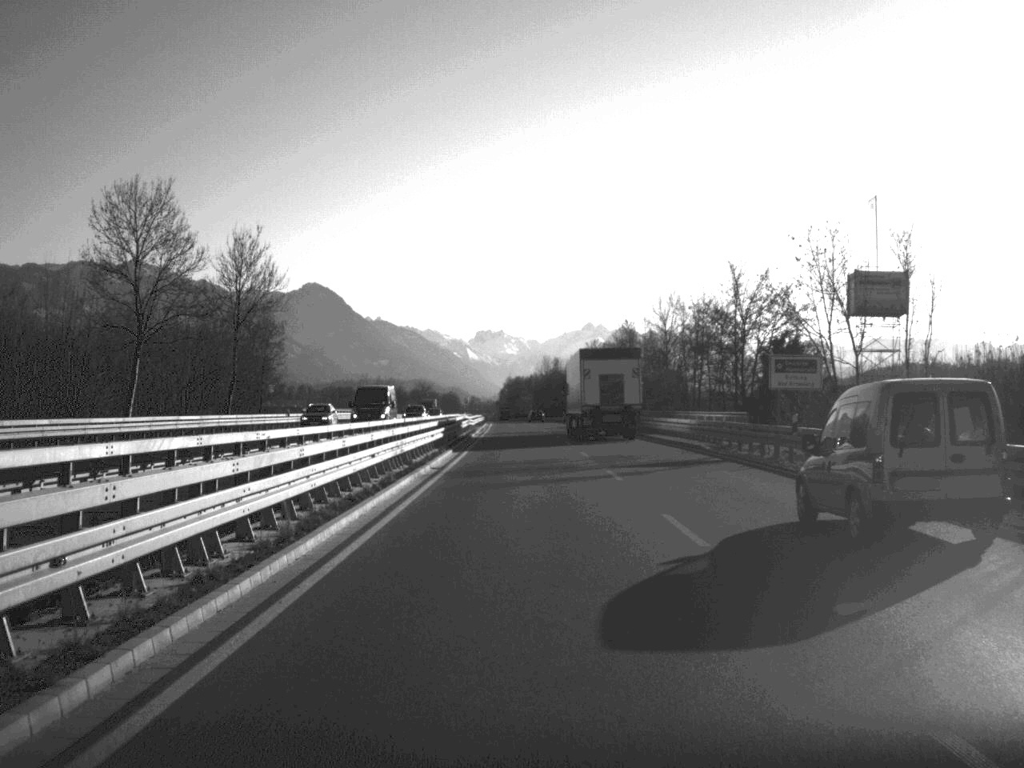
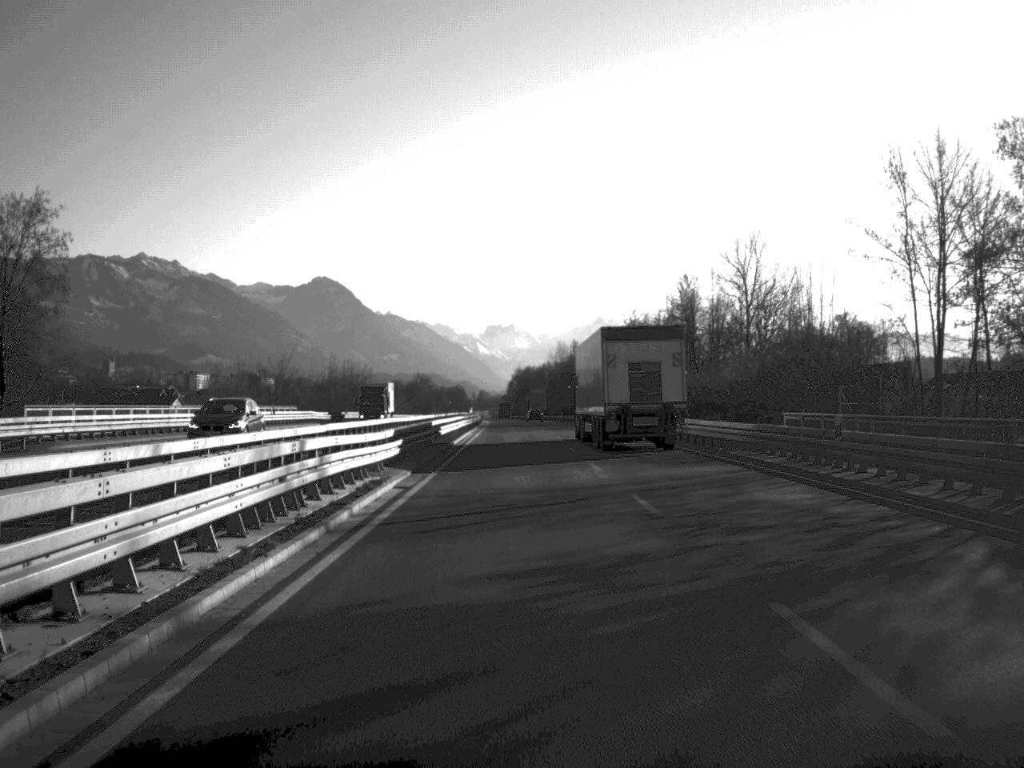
(-0.2, +55.8) m; -1°
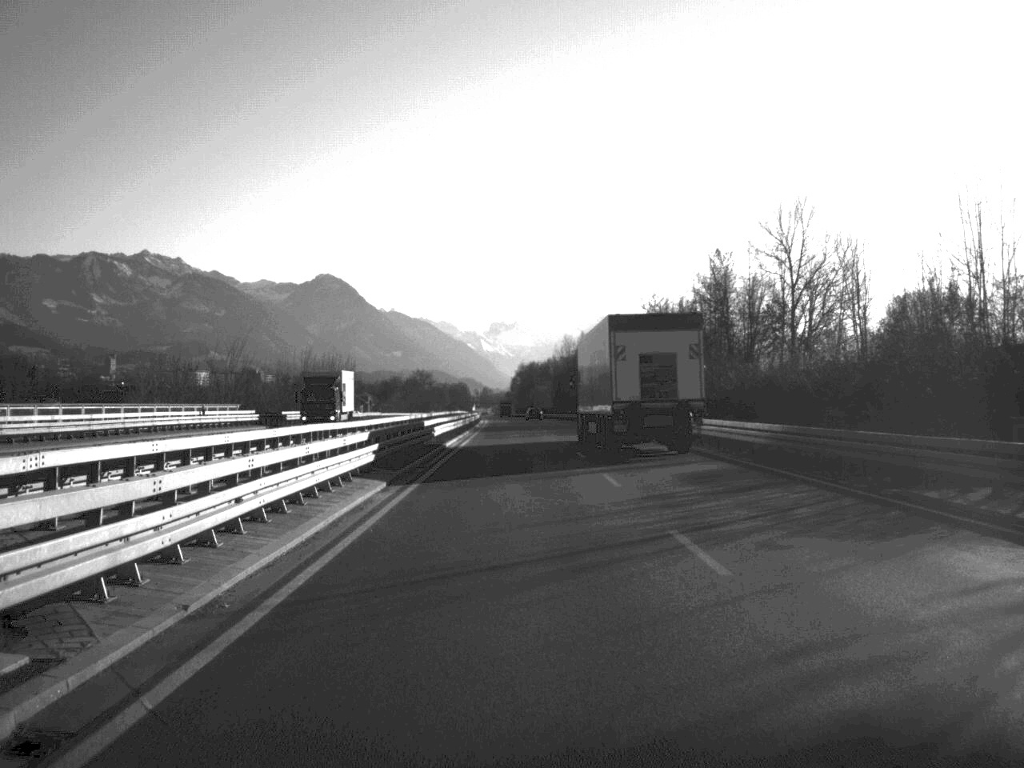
(0.0, +18.2) m; 0°
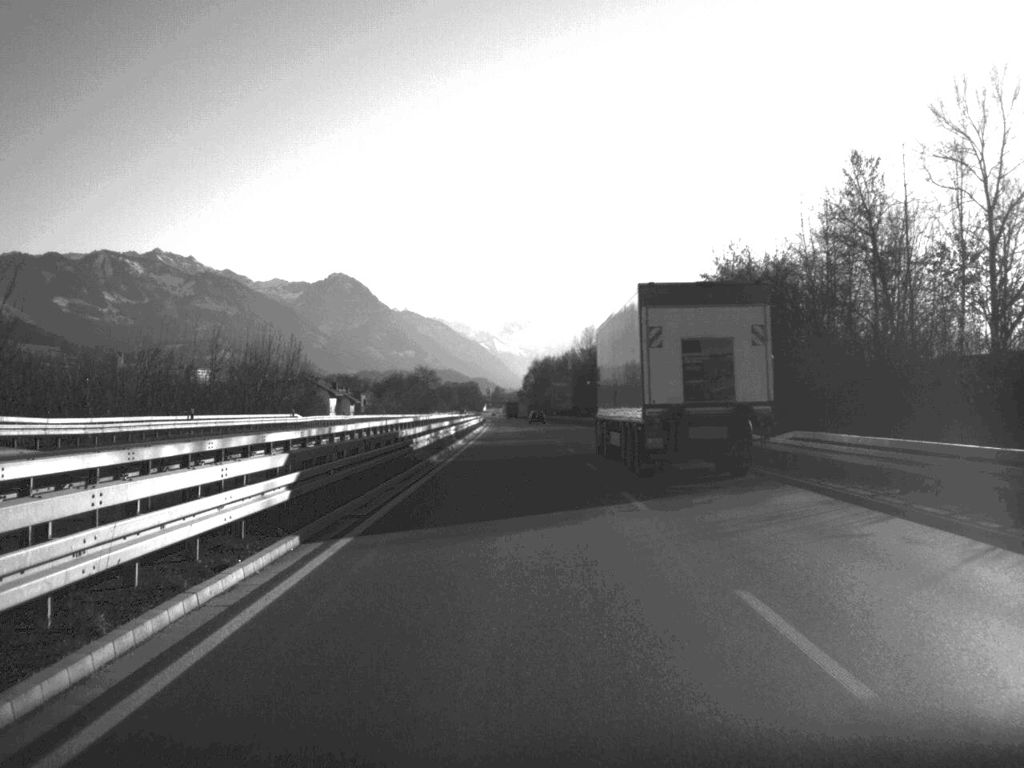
(-0.2, +40.6) m; -1°
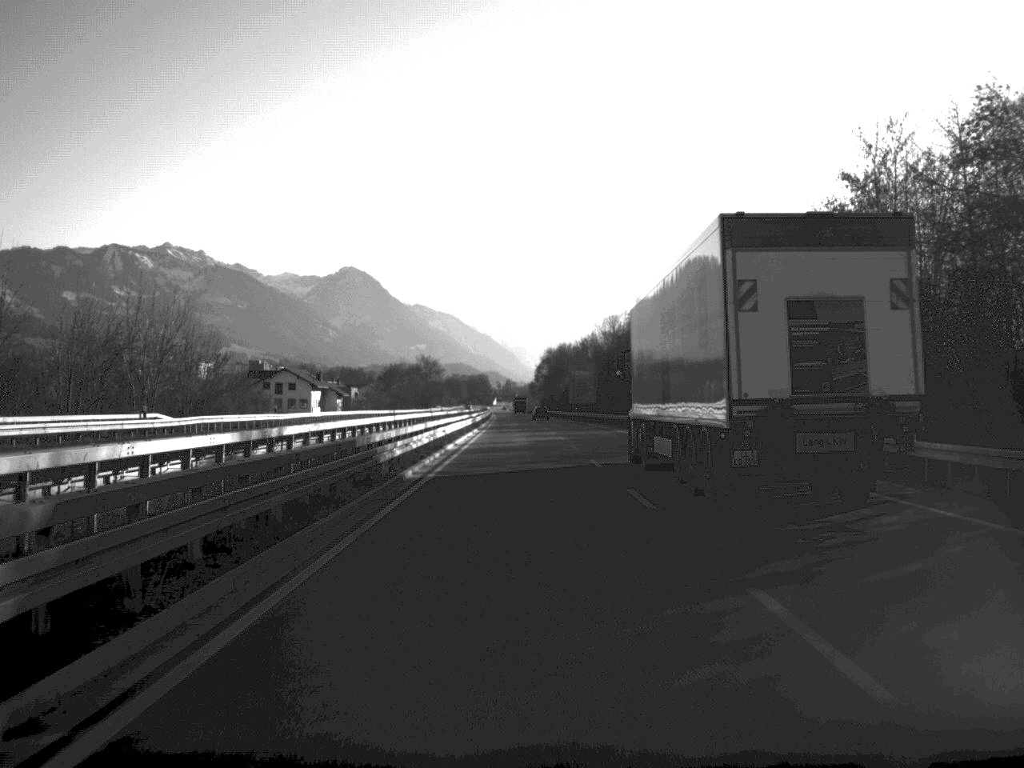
(-0.2, +36.1) m; -1°
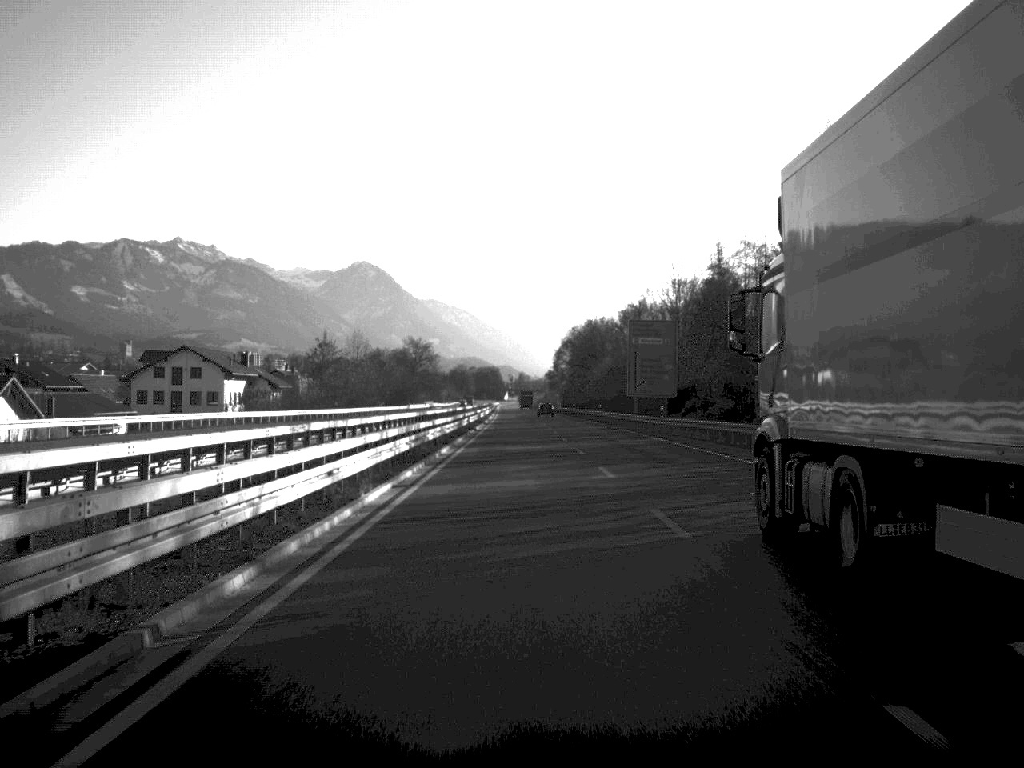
(-0.5, +75.9) m; -1°
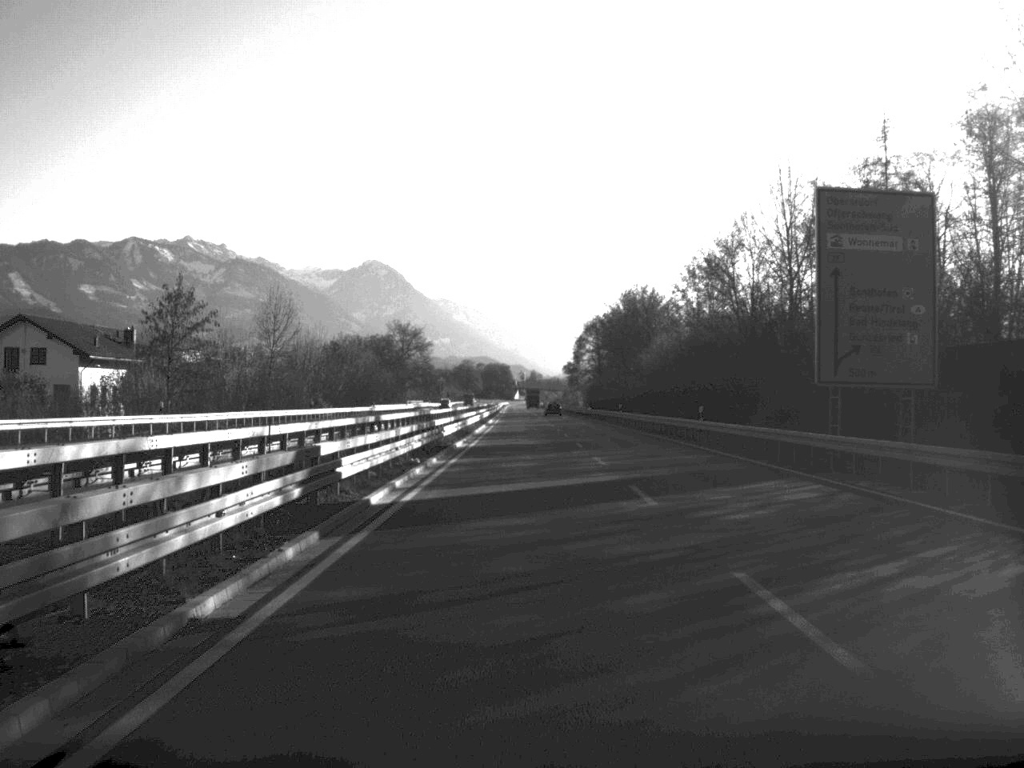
(-0.3, +54.9) m; -1°
